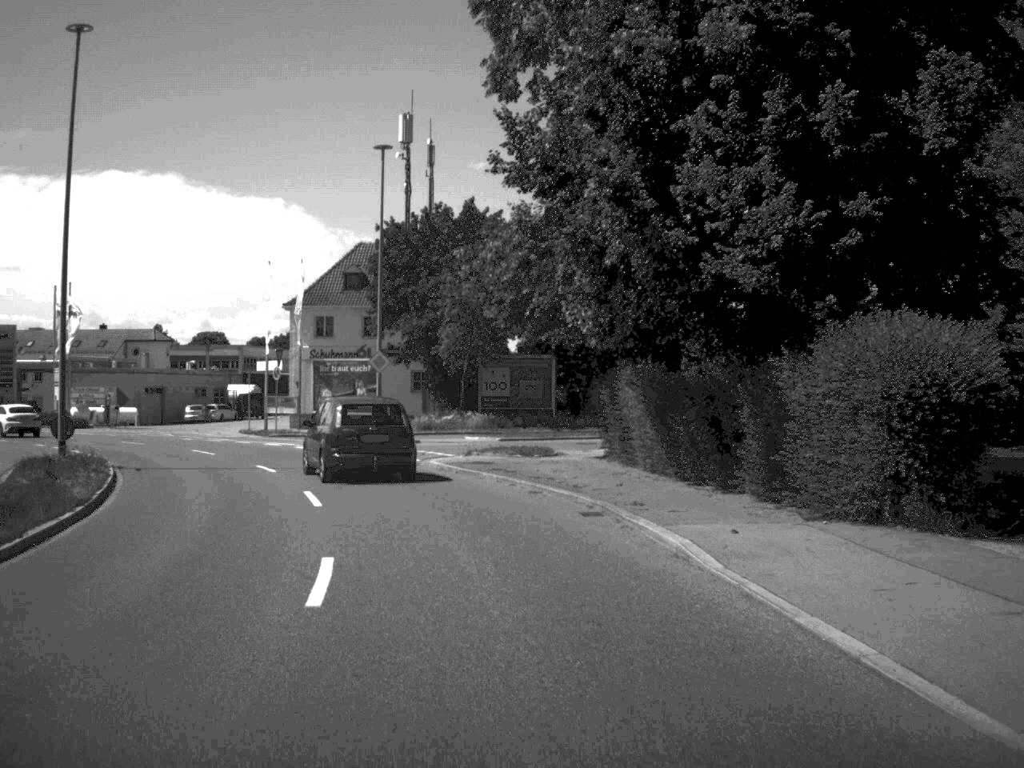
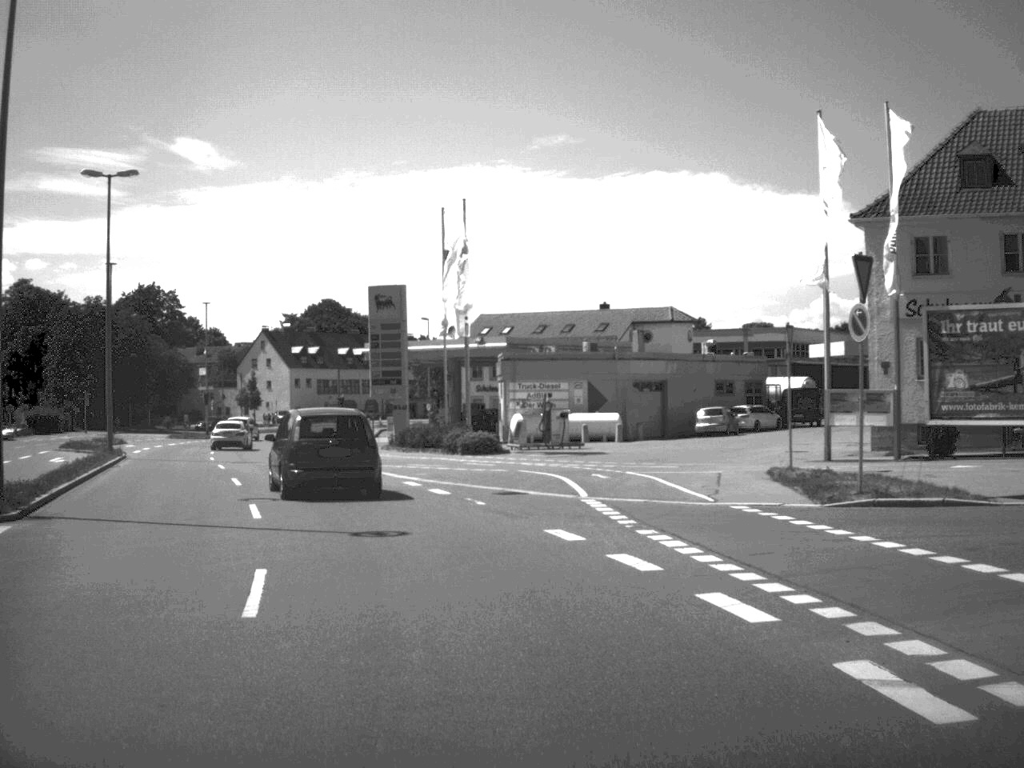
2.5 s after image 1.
(-6.9, +35.0) m; -25°
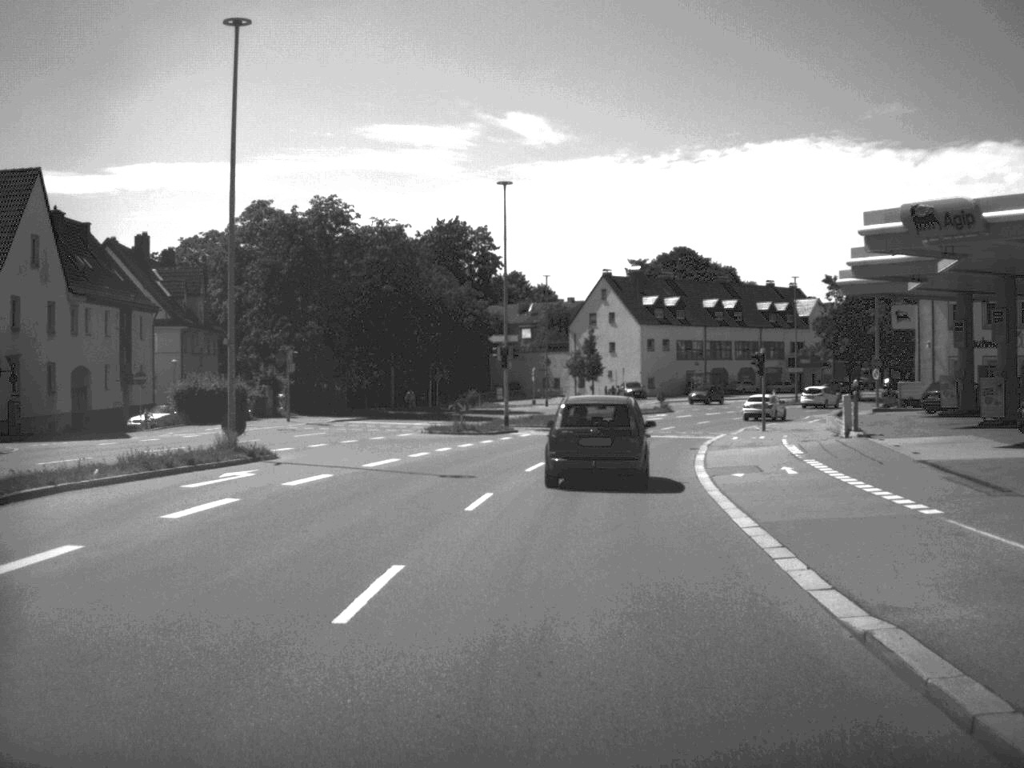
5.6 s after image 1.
(-9.3, +44.1) m; -15°
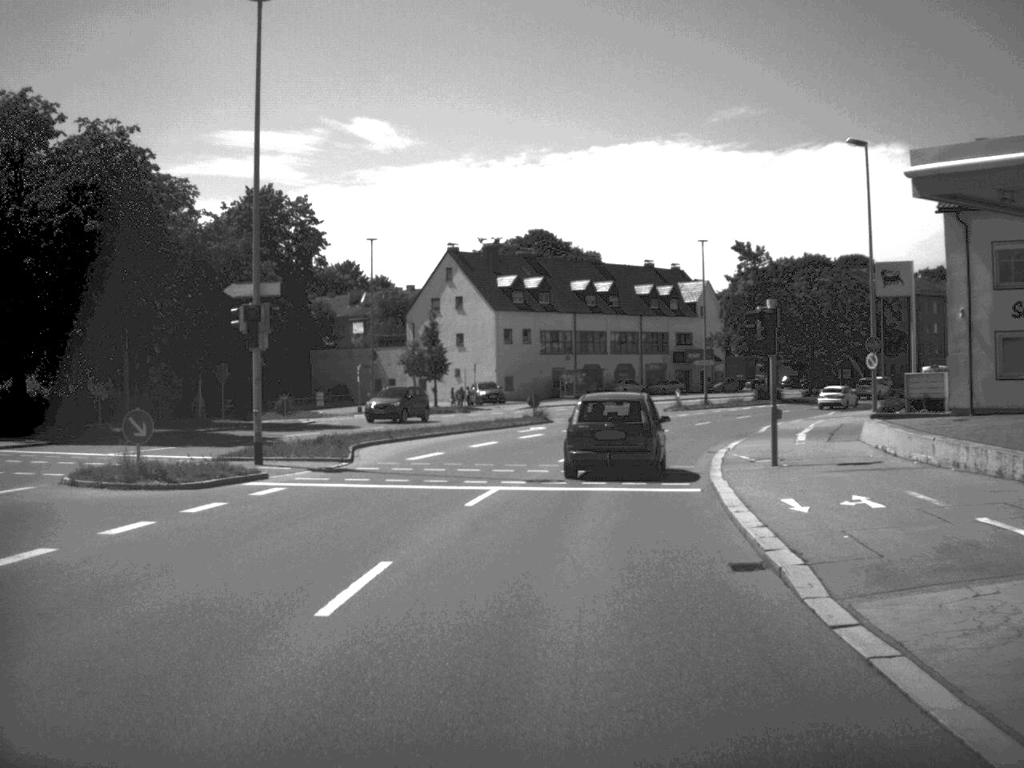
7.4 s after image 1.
(+1.5, +26.0) m; +7°
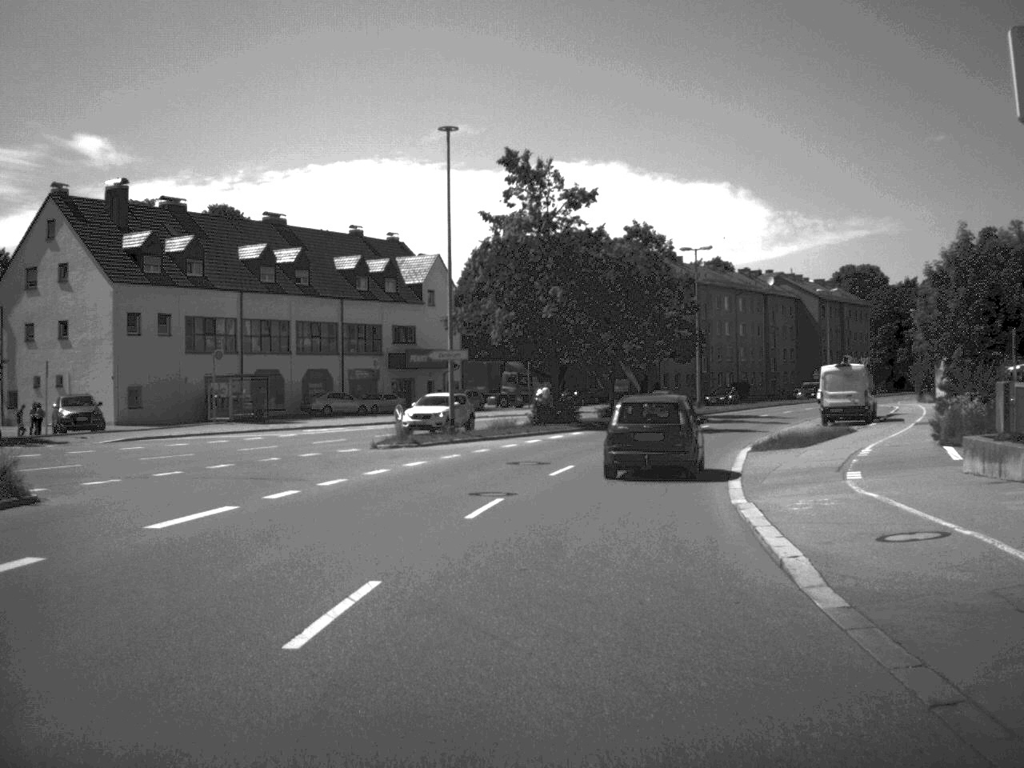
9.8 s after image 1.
(+3.9, +37.3) m; +13°
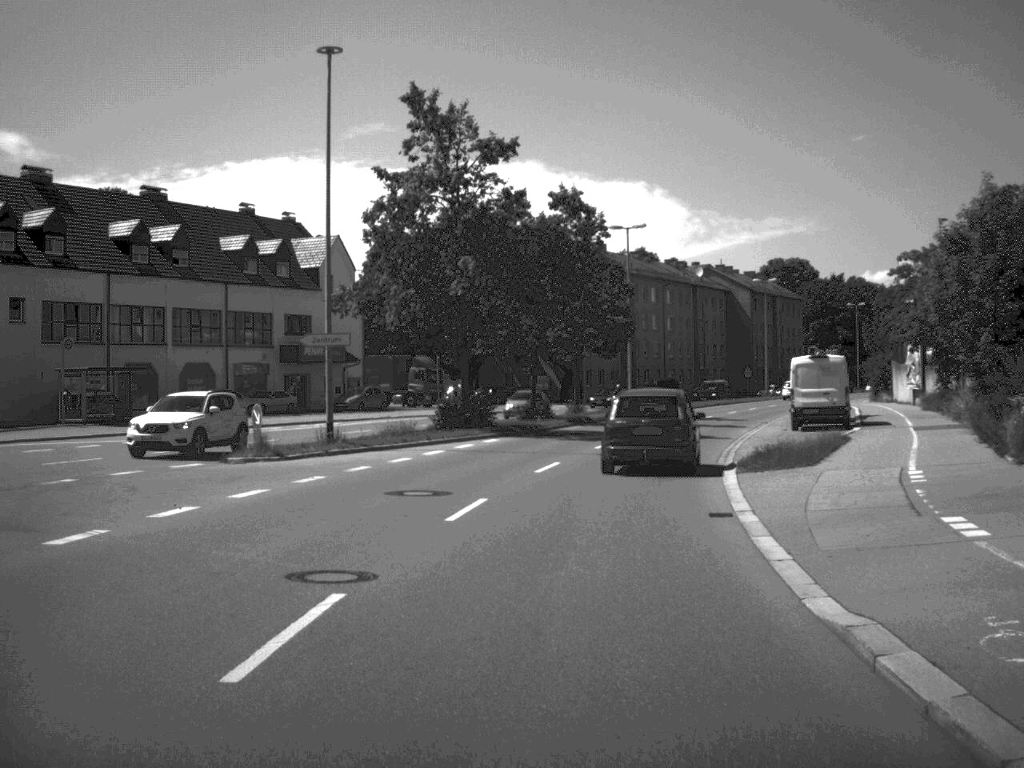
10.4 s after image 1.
(+0.3, +9.6) m; +4°
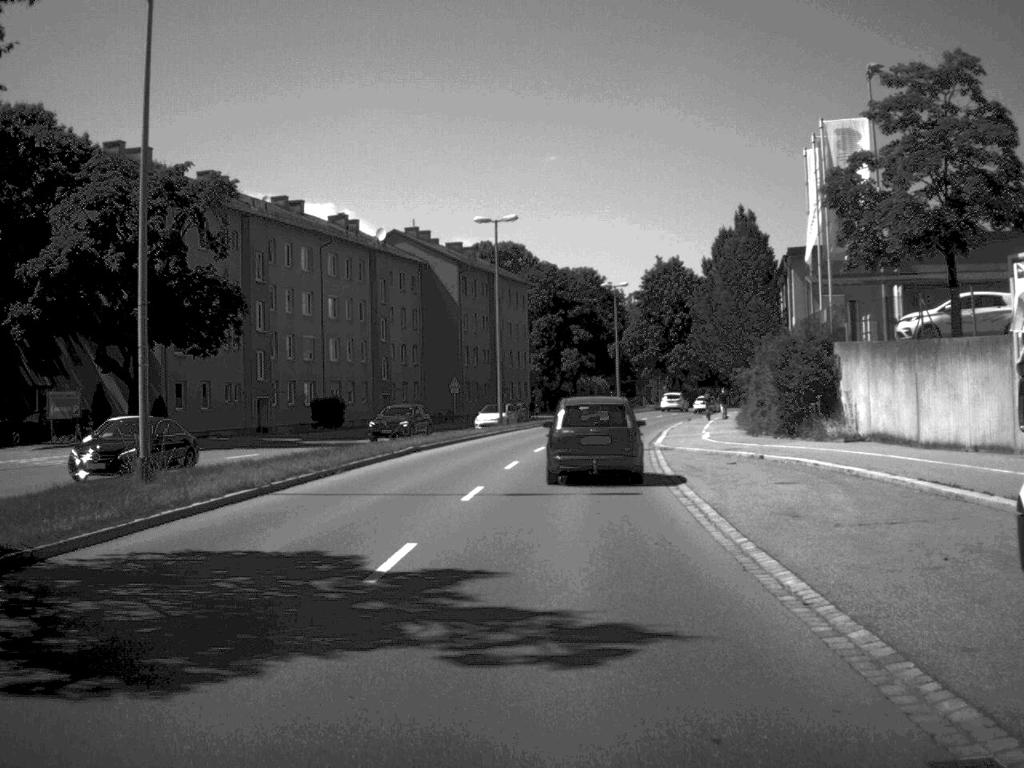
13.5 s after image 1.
(+6.5, +47.8) m; +14°
